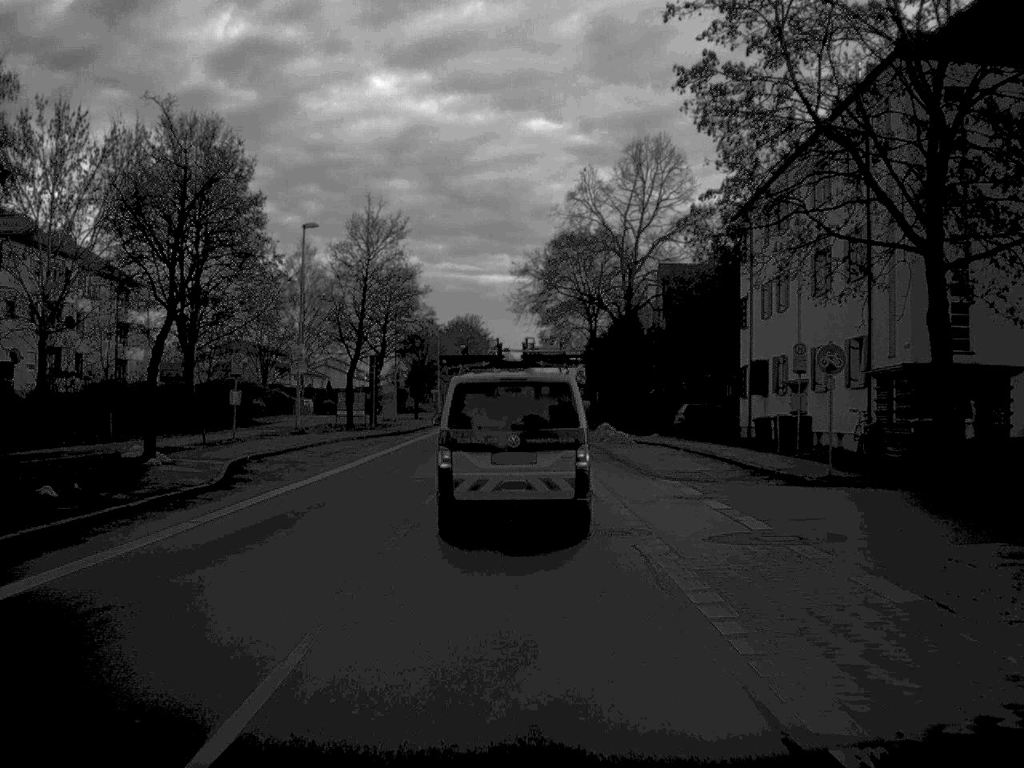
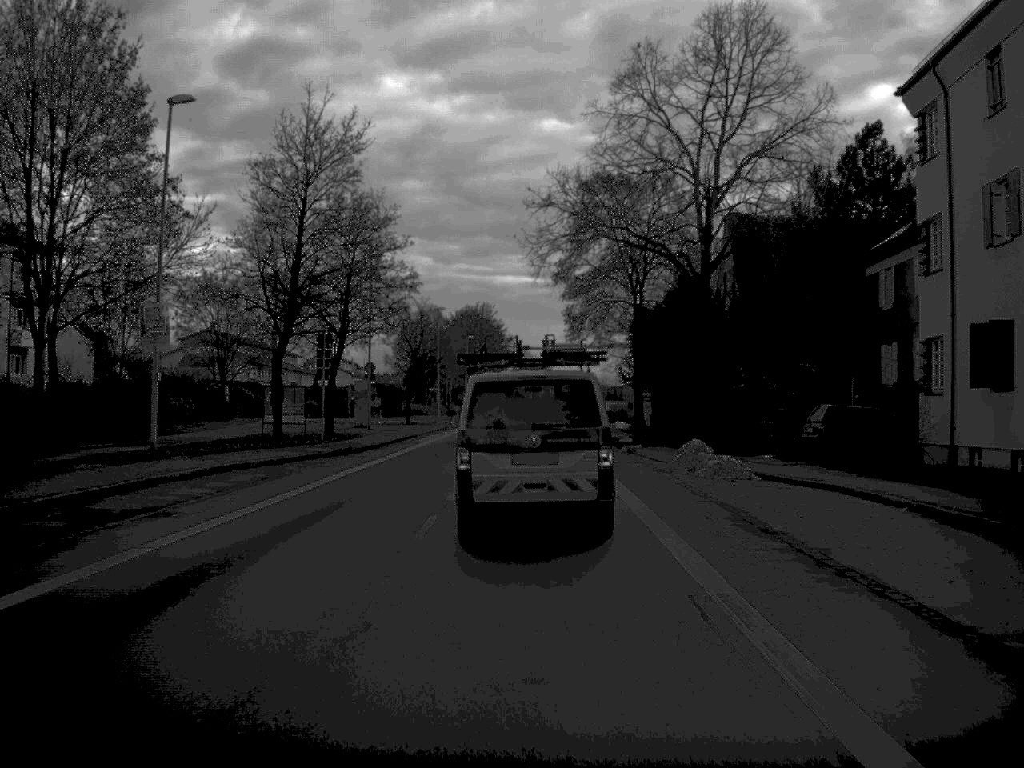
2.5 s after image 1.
(-0.2, +23.1) m; -1°
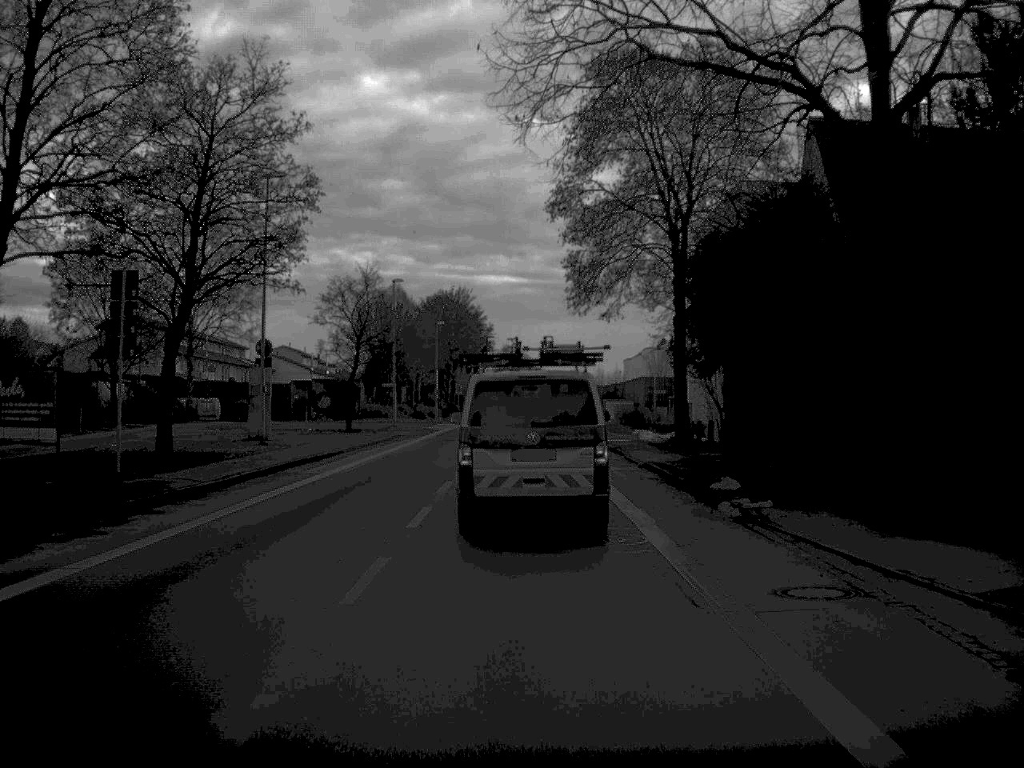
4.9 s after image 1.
(+0.1, +23.0) m; +1°
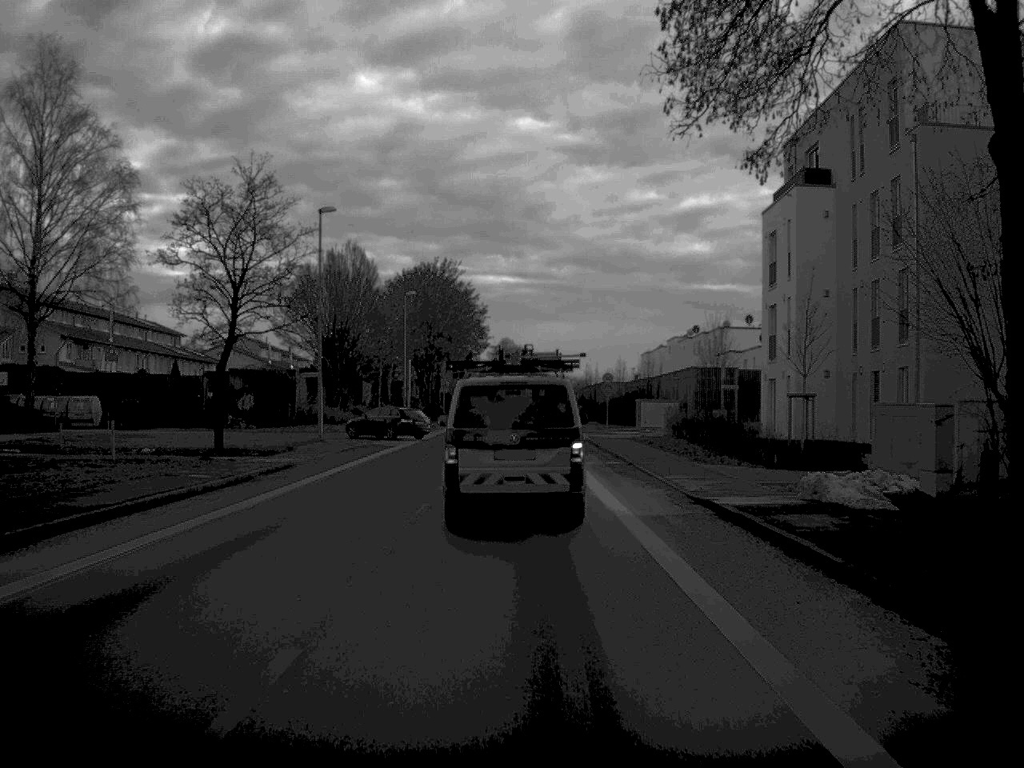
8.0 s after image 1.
(-0.1, +28.9) m; 0°
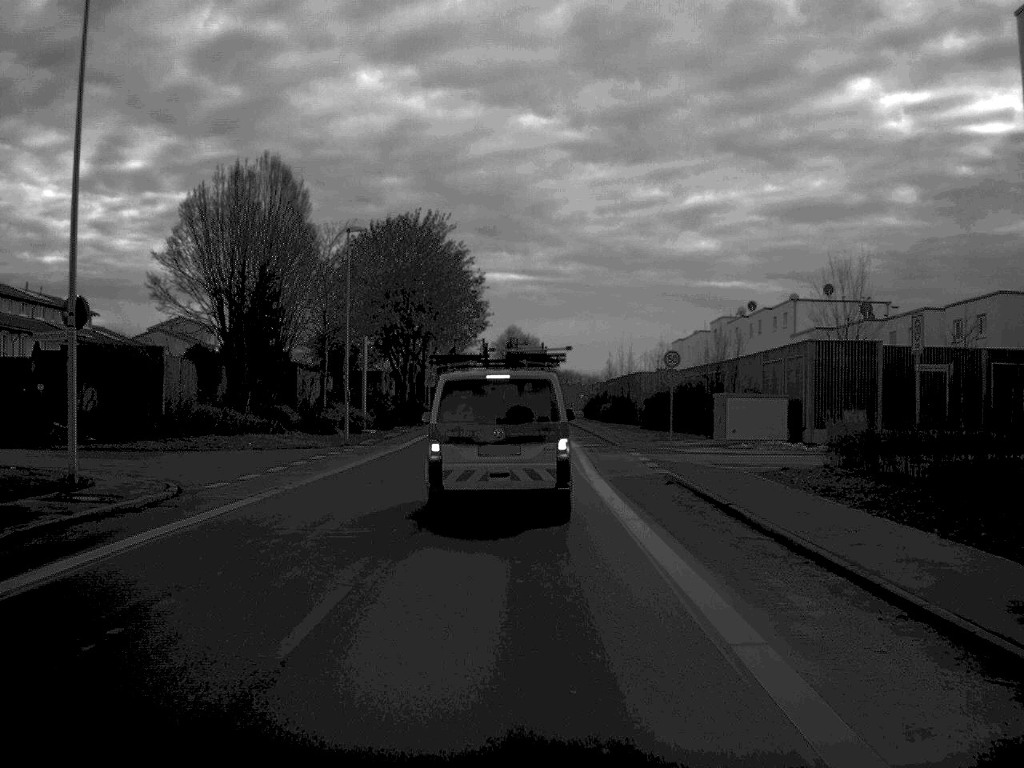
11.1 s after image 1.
(-0.1, +27.8) m; -1°
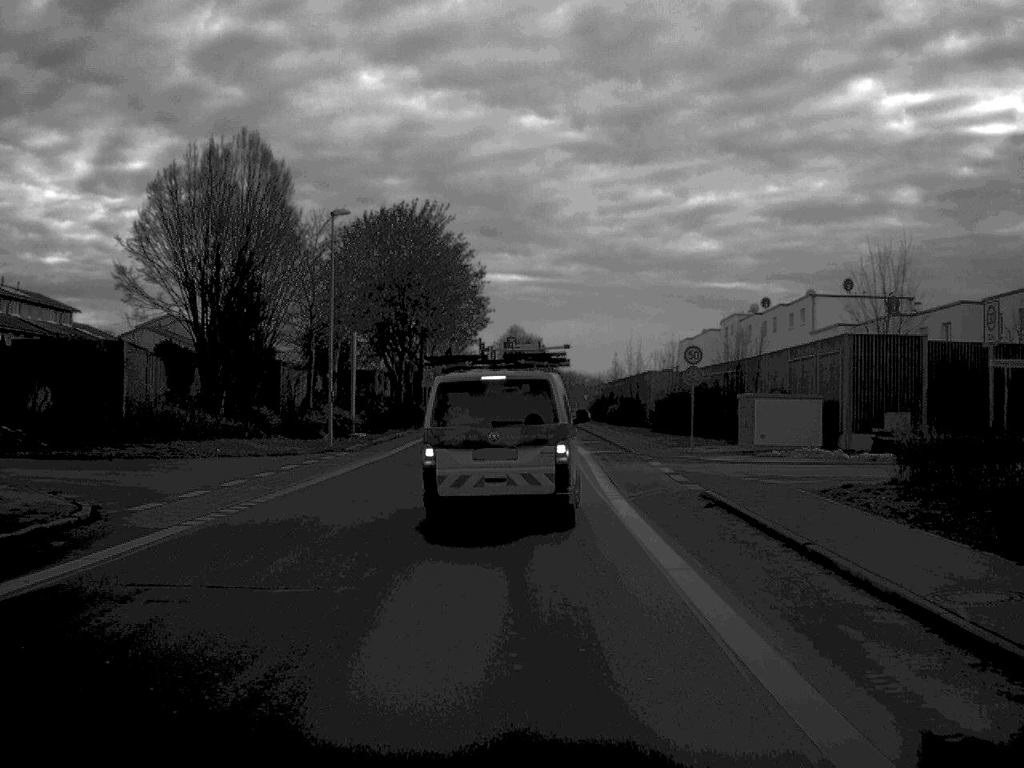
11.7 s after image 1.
(0.0, +4.7) m; 0°
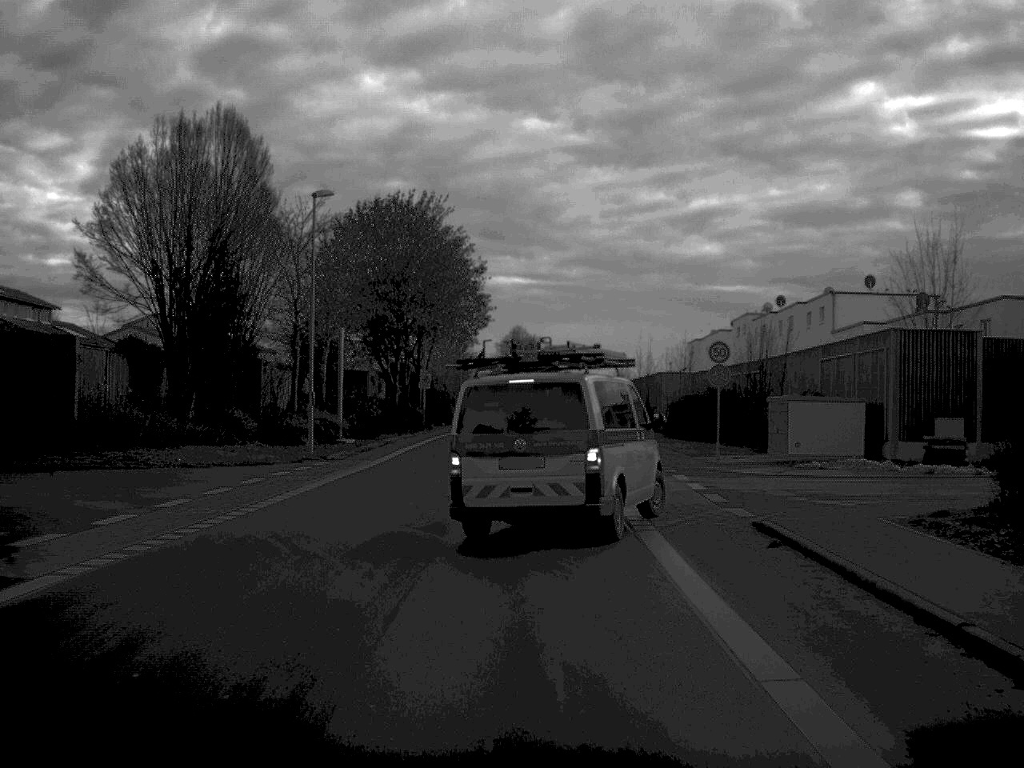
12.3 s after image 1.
(0.0, +4.6) m; 0°
